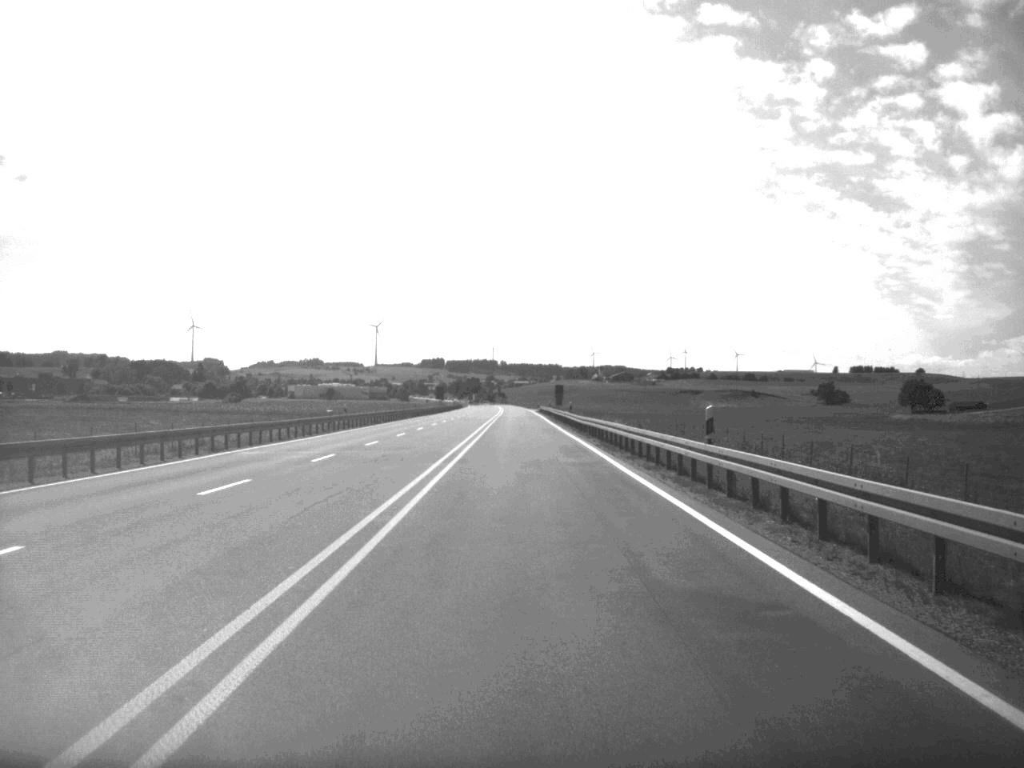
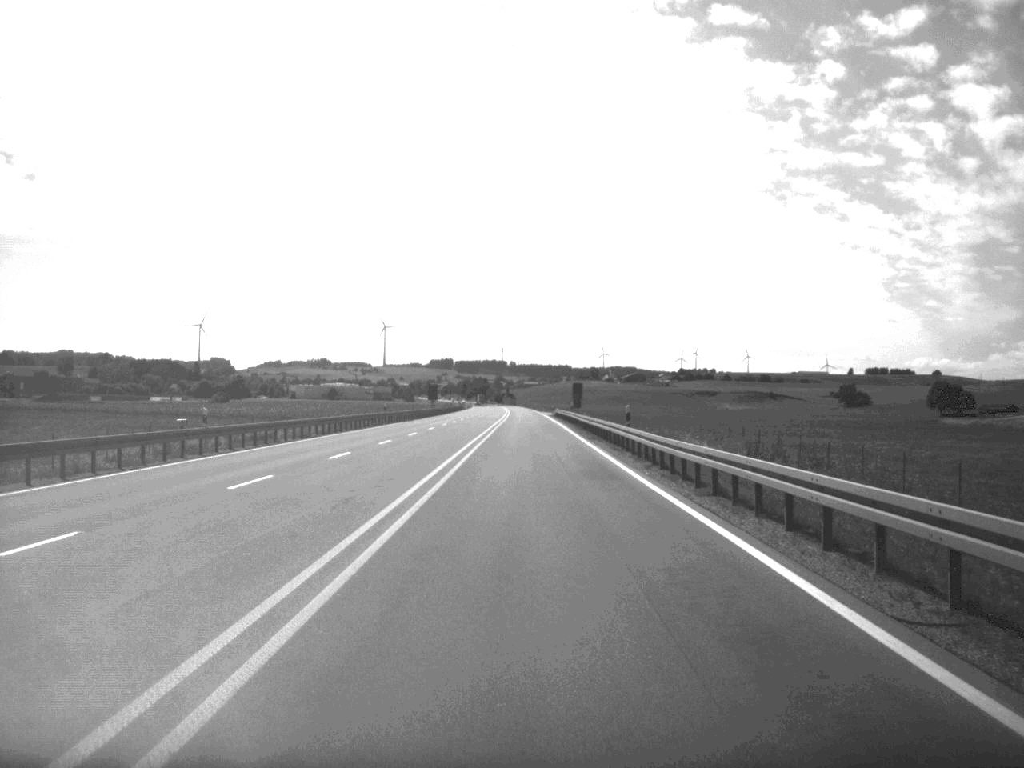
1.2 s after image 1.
(-0.2, +34.0) m; 0°
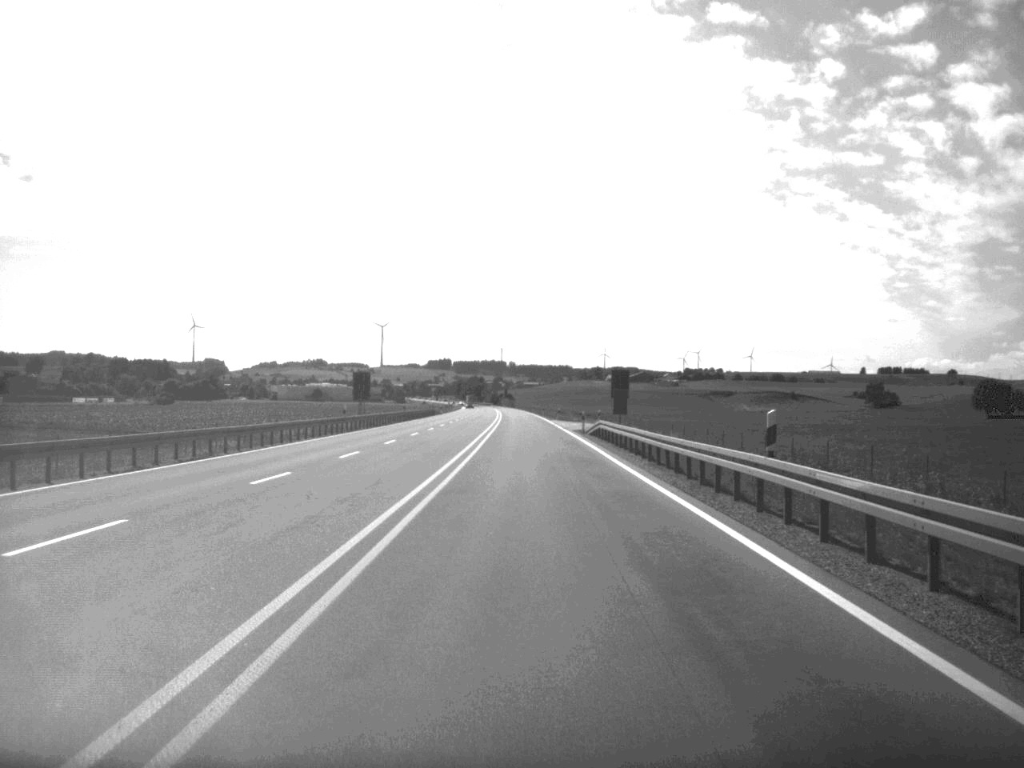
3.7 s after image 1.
(-0.2, +70.2) m; 0°
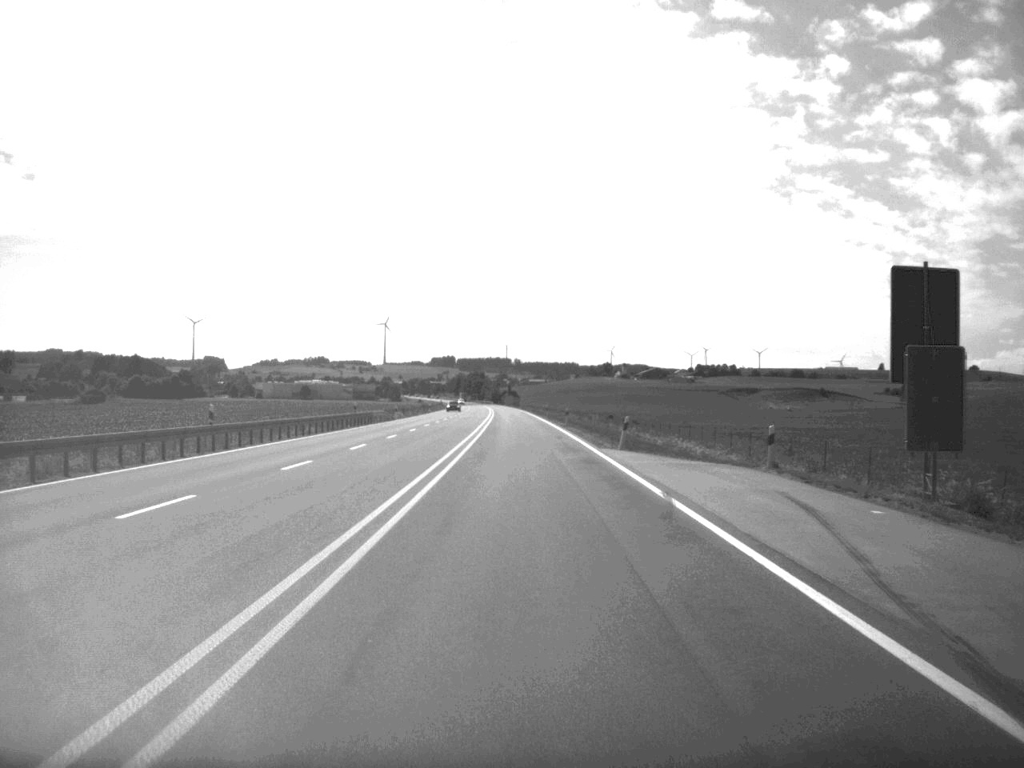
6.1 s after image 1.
(-0.2, +67.5) m; 0°
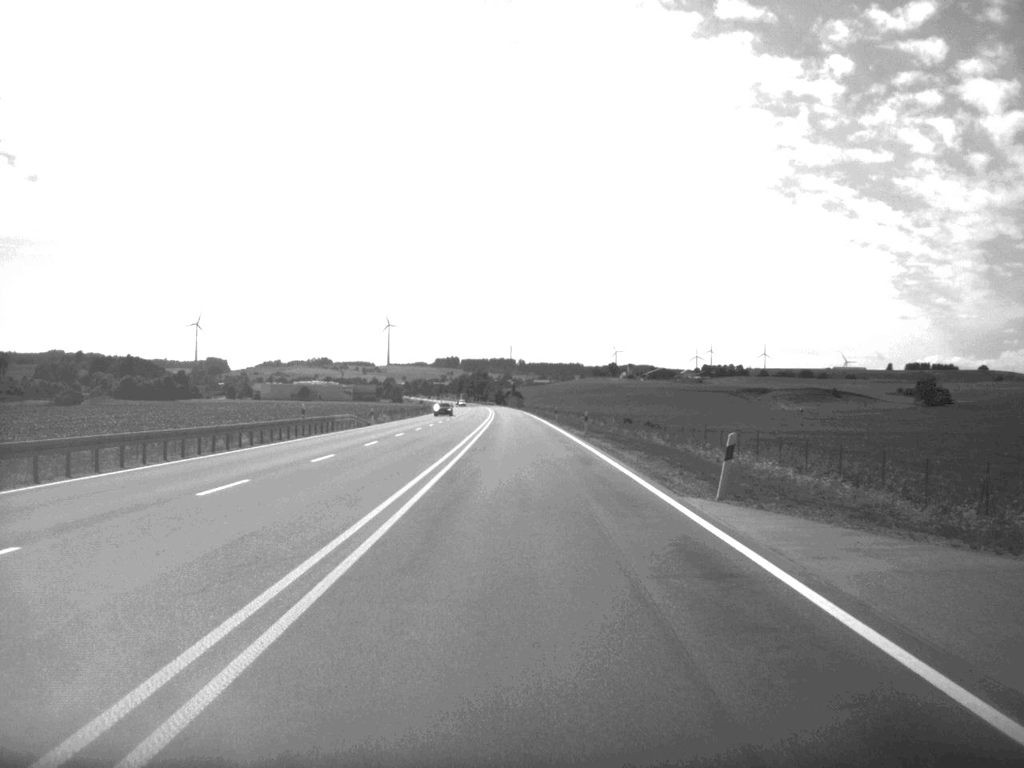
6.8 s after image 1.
(0.0, +19.6) m; 0°
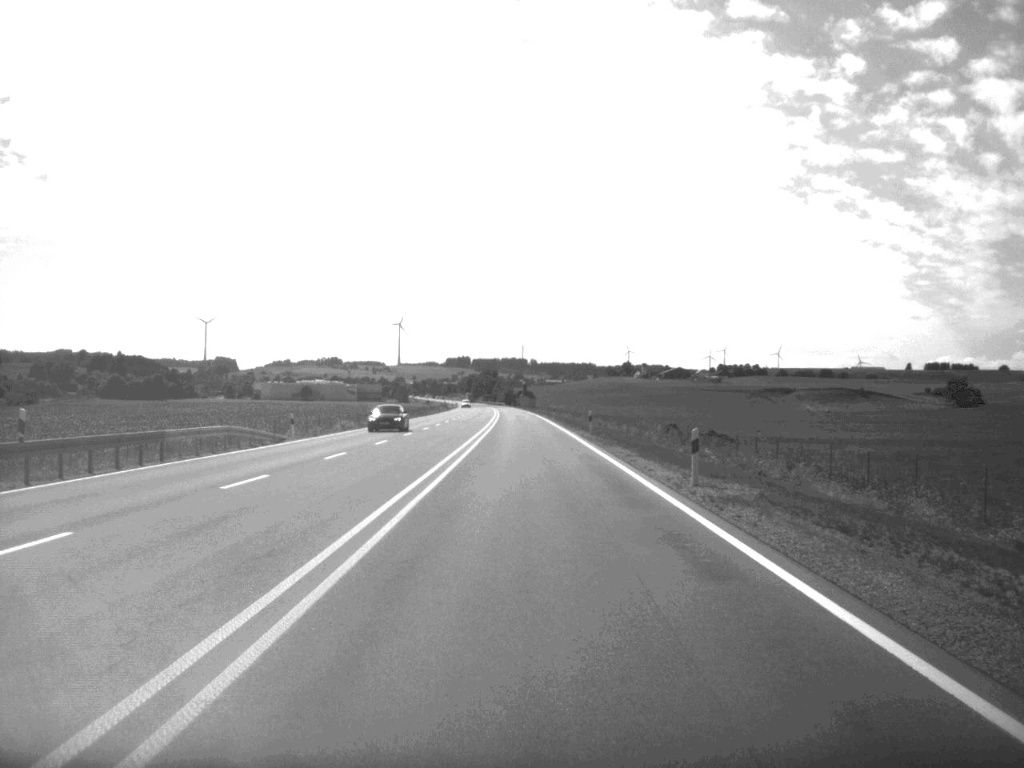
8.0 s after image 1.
(-0.2, +34.3) m; -1°
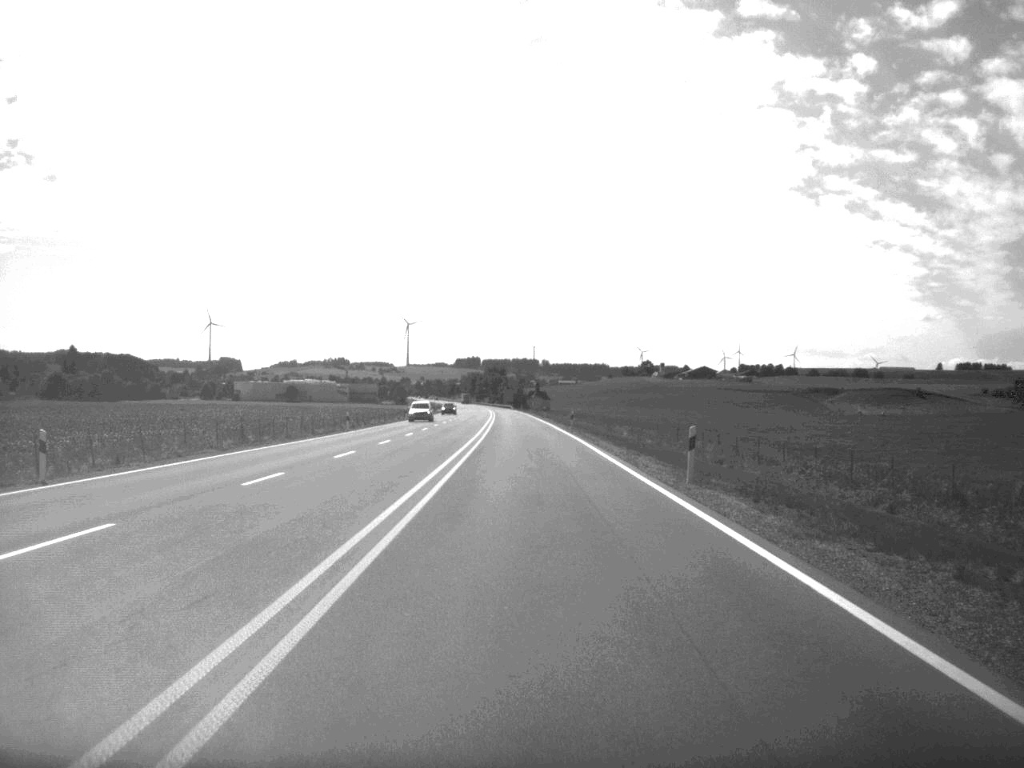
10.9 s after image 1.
(-0.7, +82.5) m; -1°
